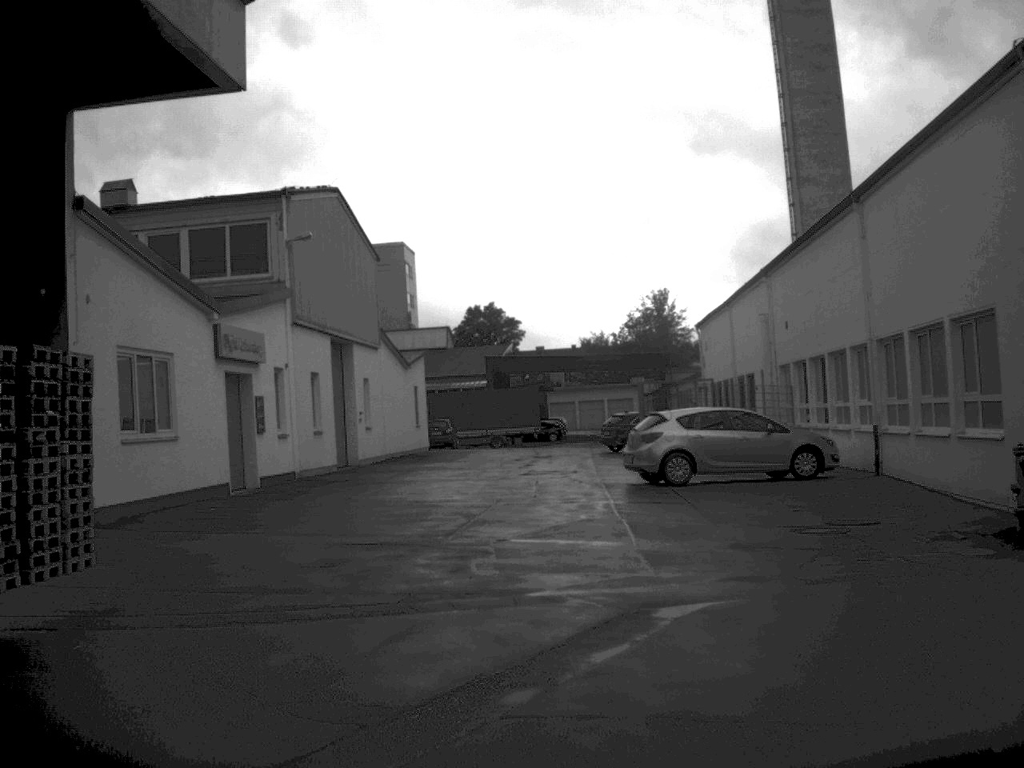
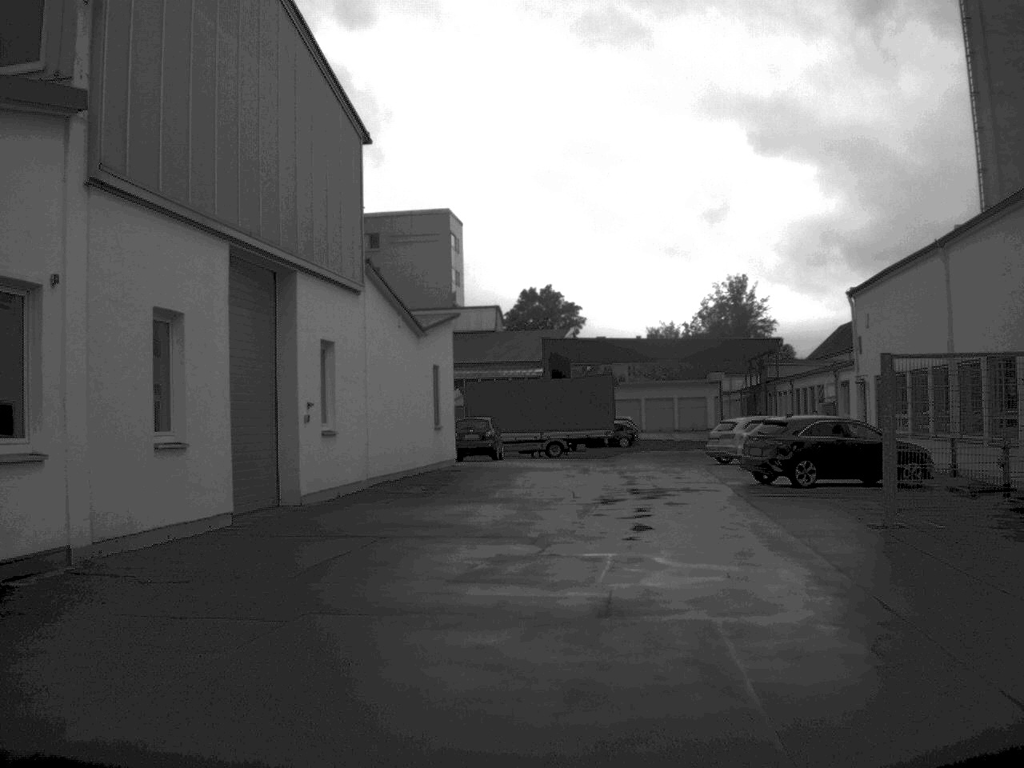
(-0.7, +18.9) m; -2°
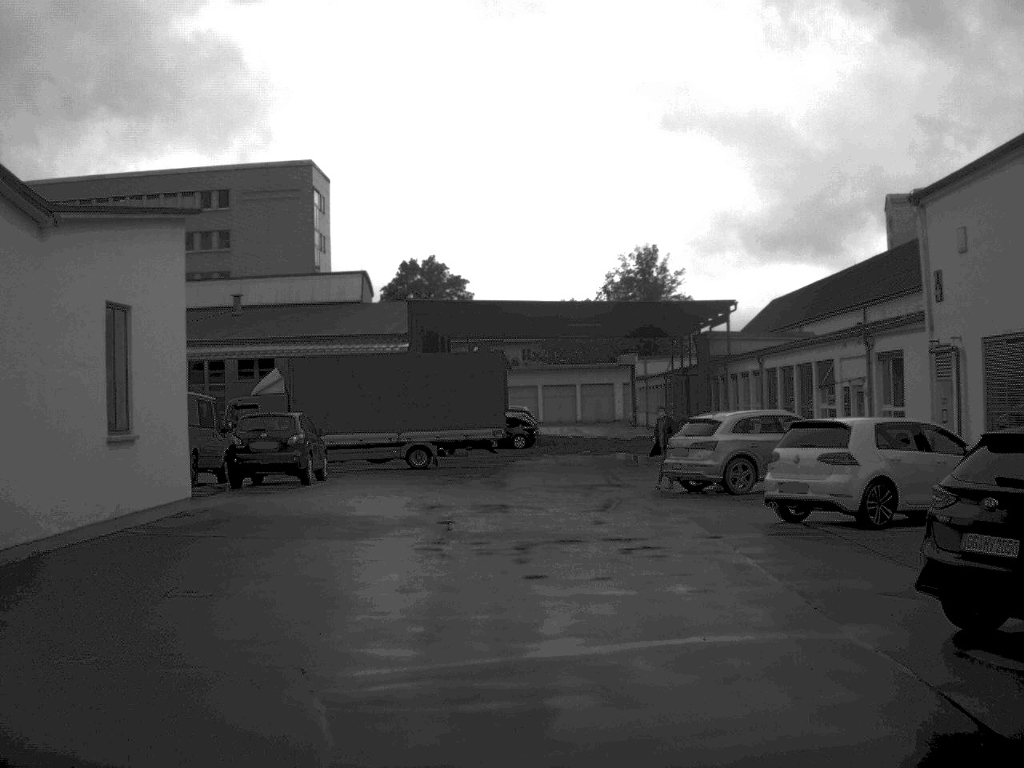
(+1.1, +18.5) m; +5°
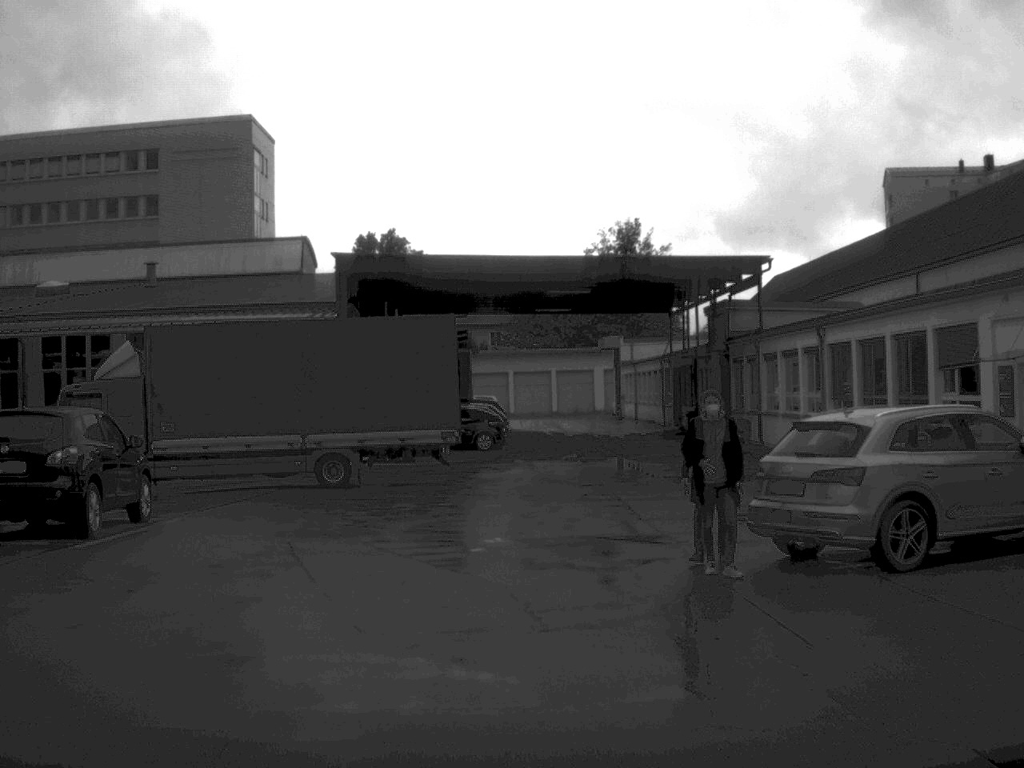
(+0.1, +12.5) m; +1°
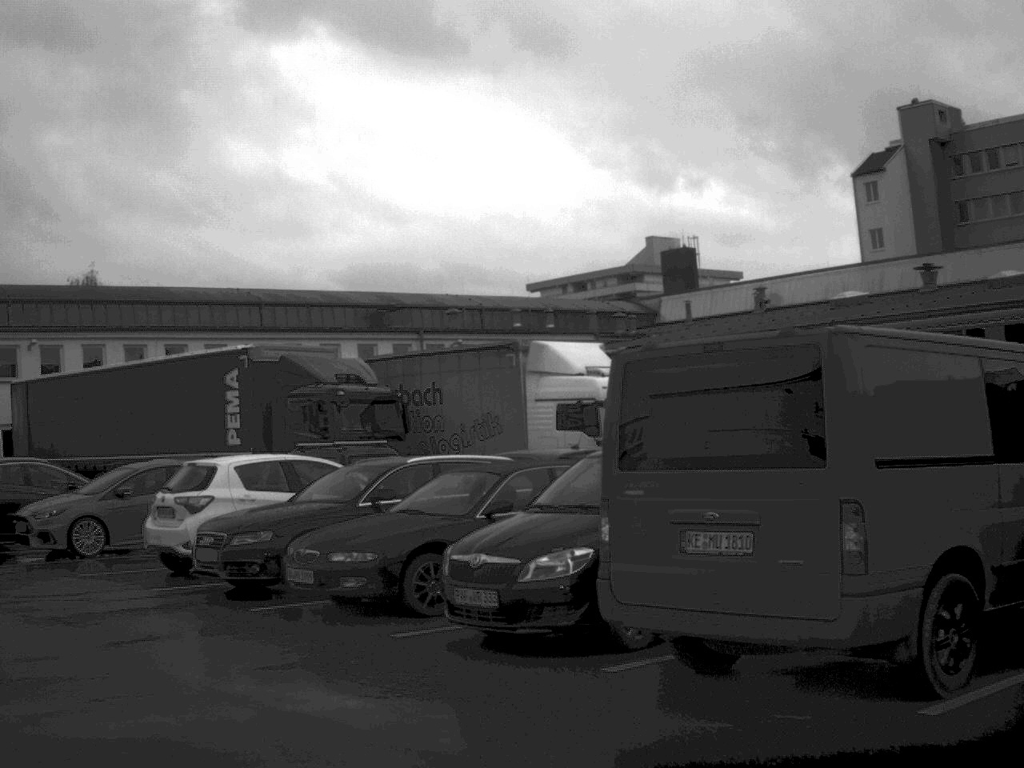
(-2.5, +8.3) m; -52°
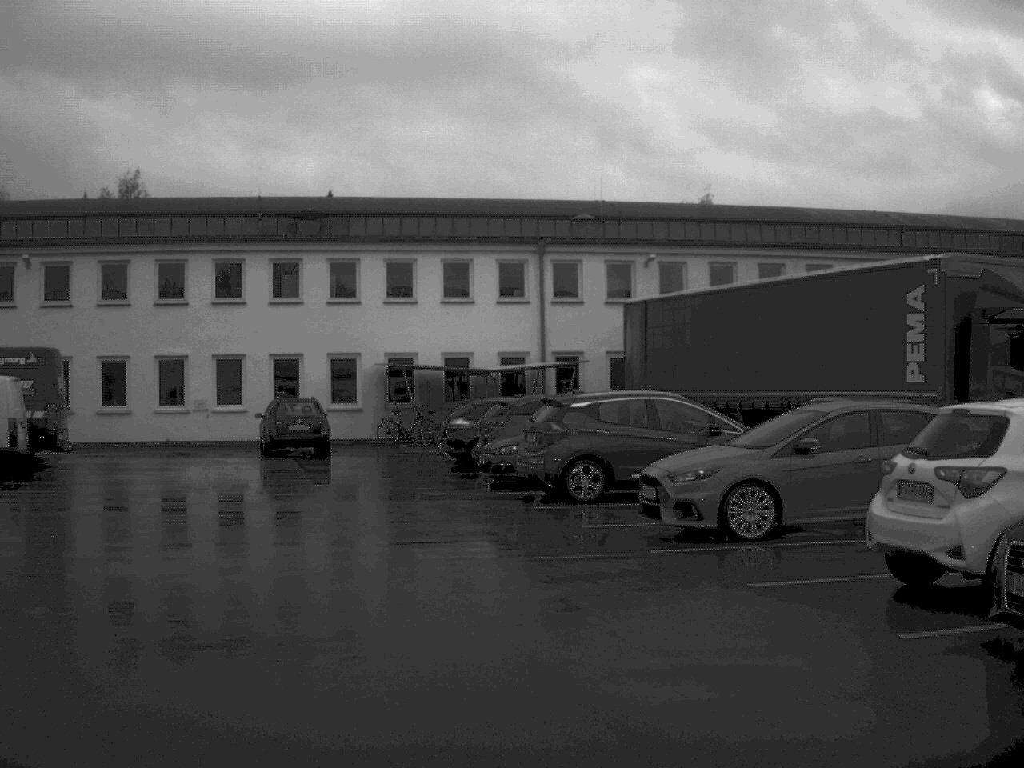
(-2.0, +6.1) m; -26°
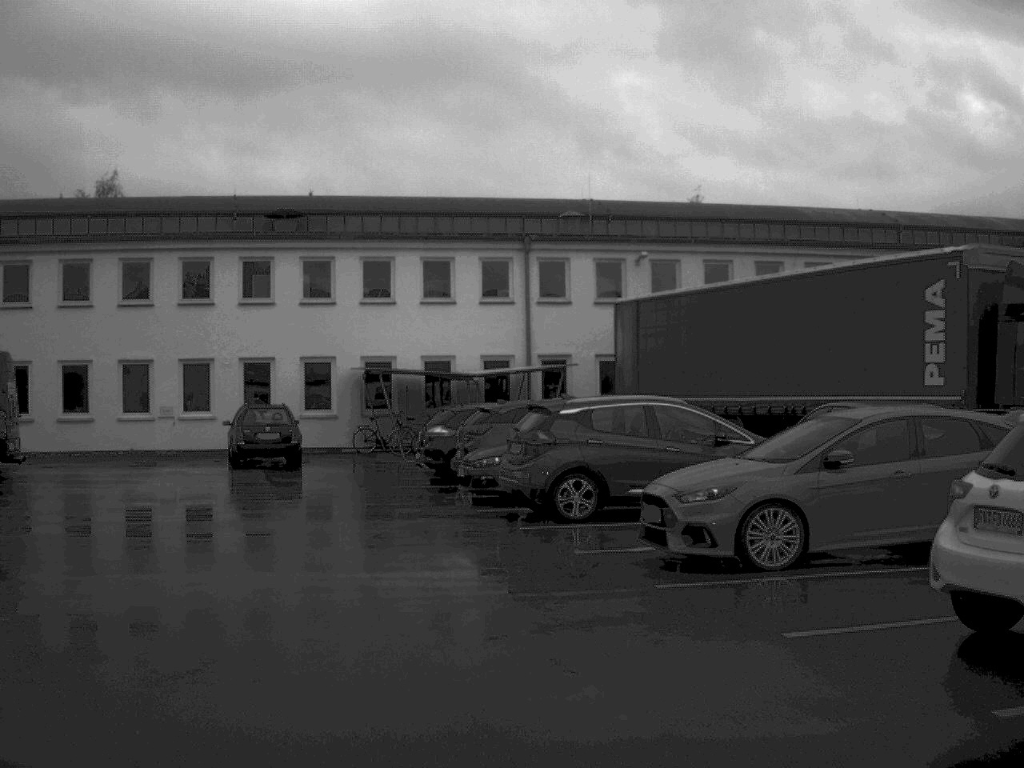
(0.0, +2.0) m; +1°
